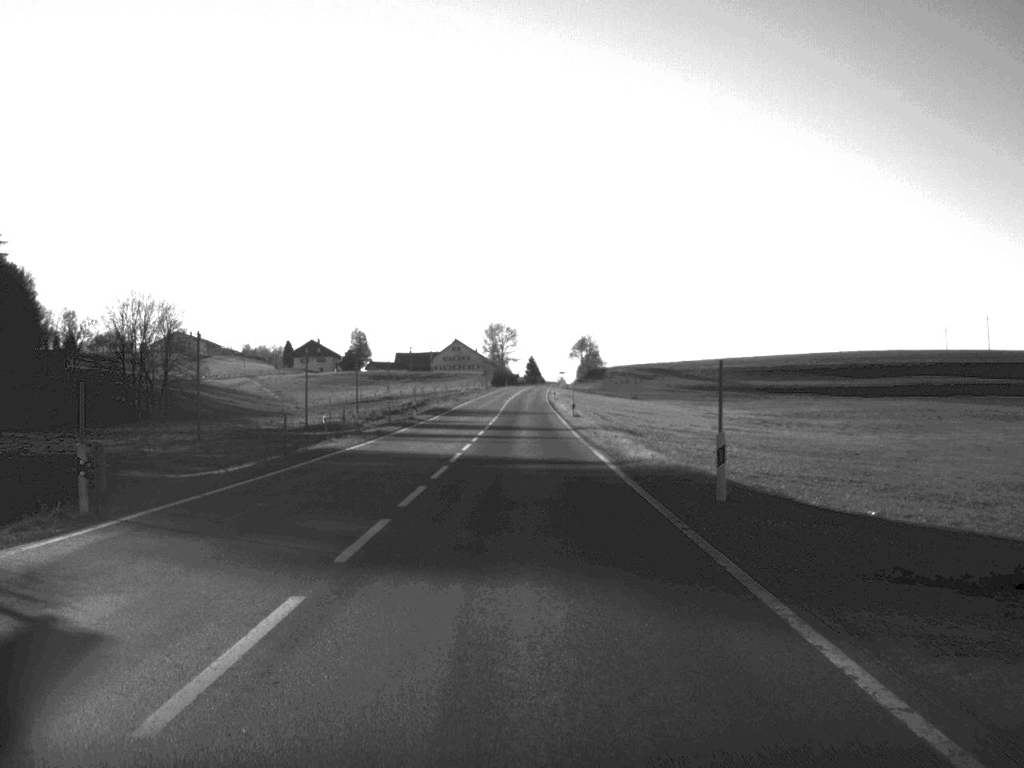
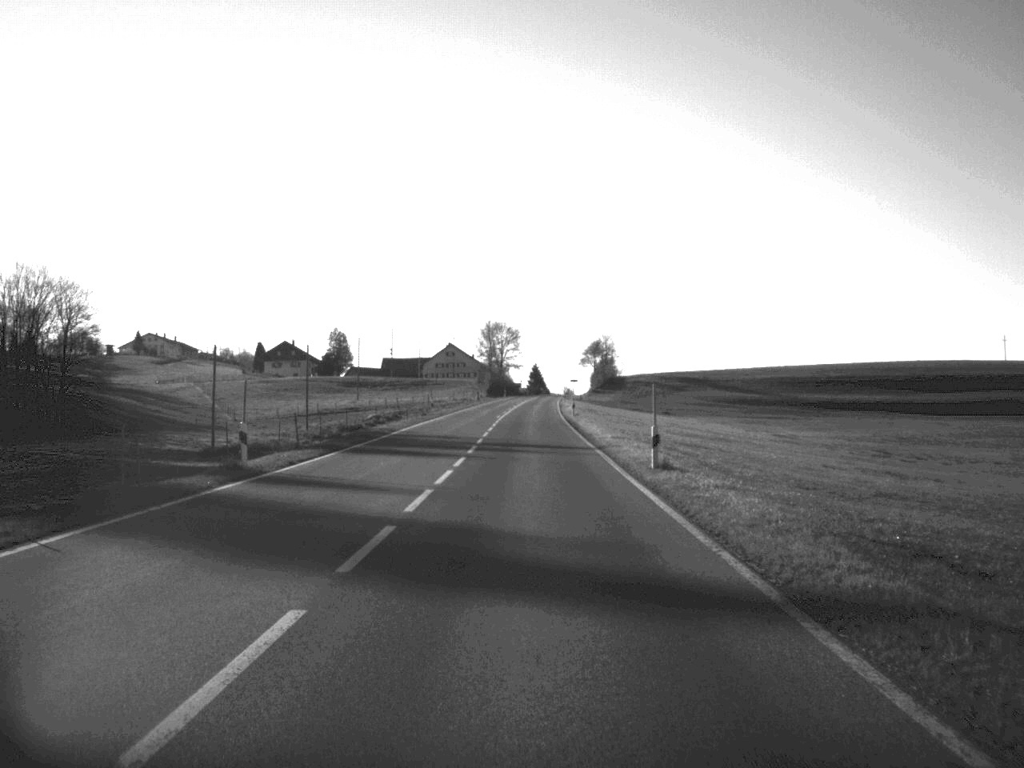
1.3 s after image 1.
(-0.1, +42.8) m; 0°
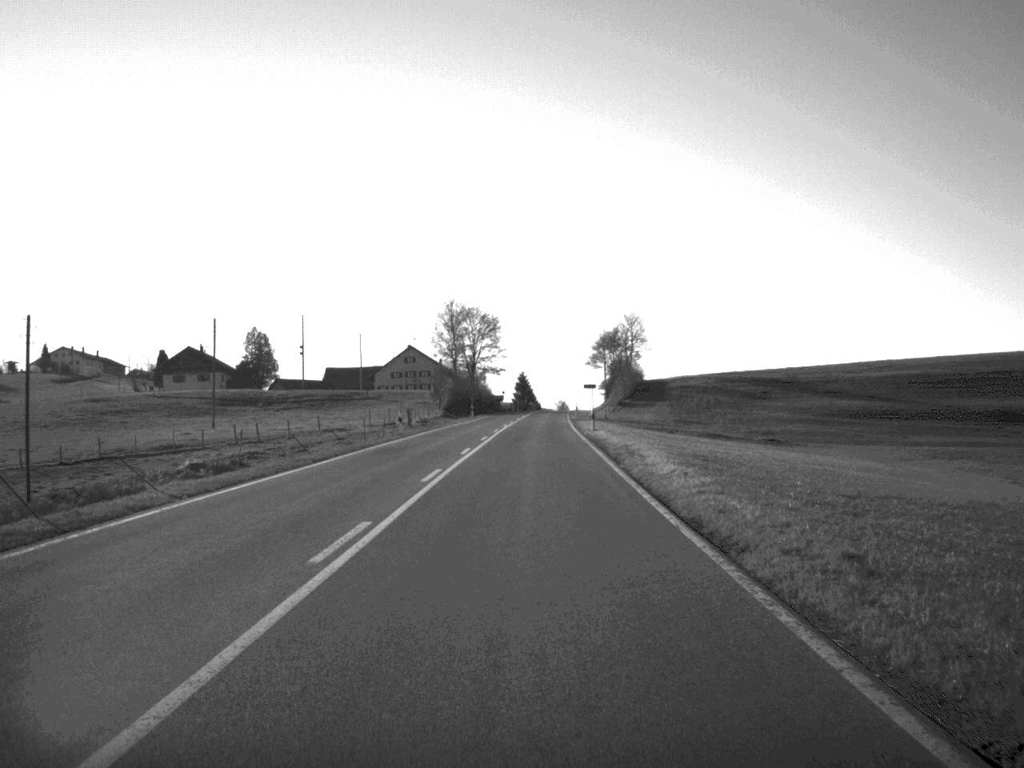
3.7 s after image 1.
(+0.3, +75.2) m; +1°
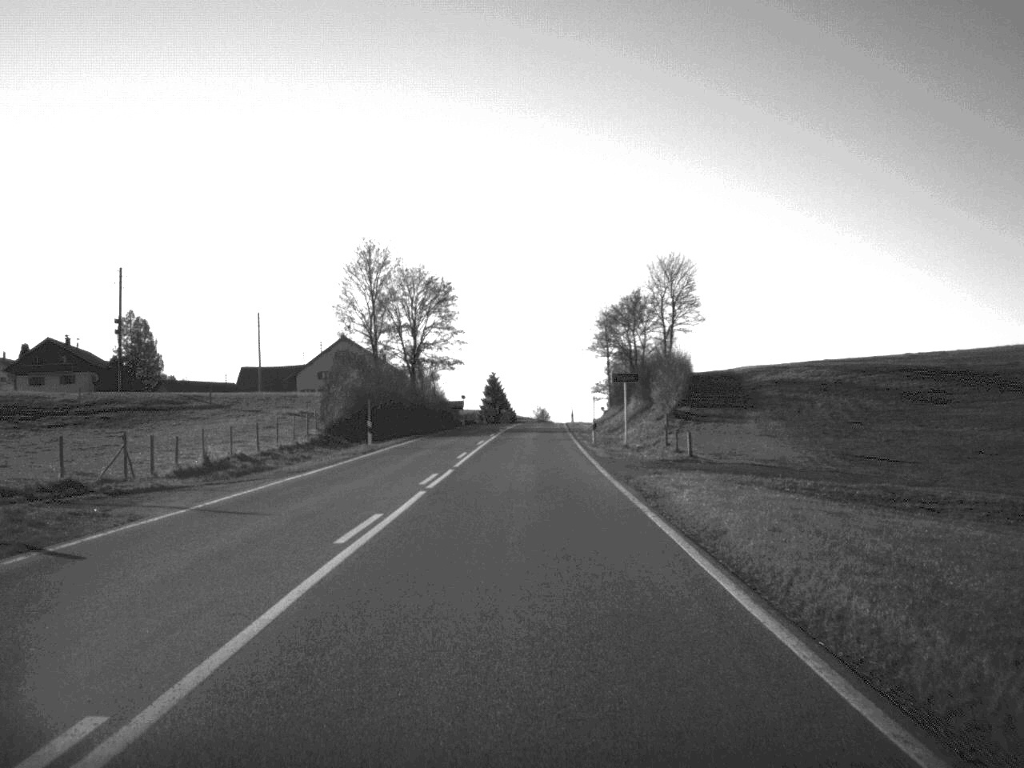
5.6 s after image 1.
(+0.5, +57.7) m; +1°
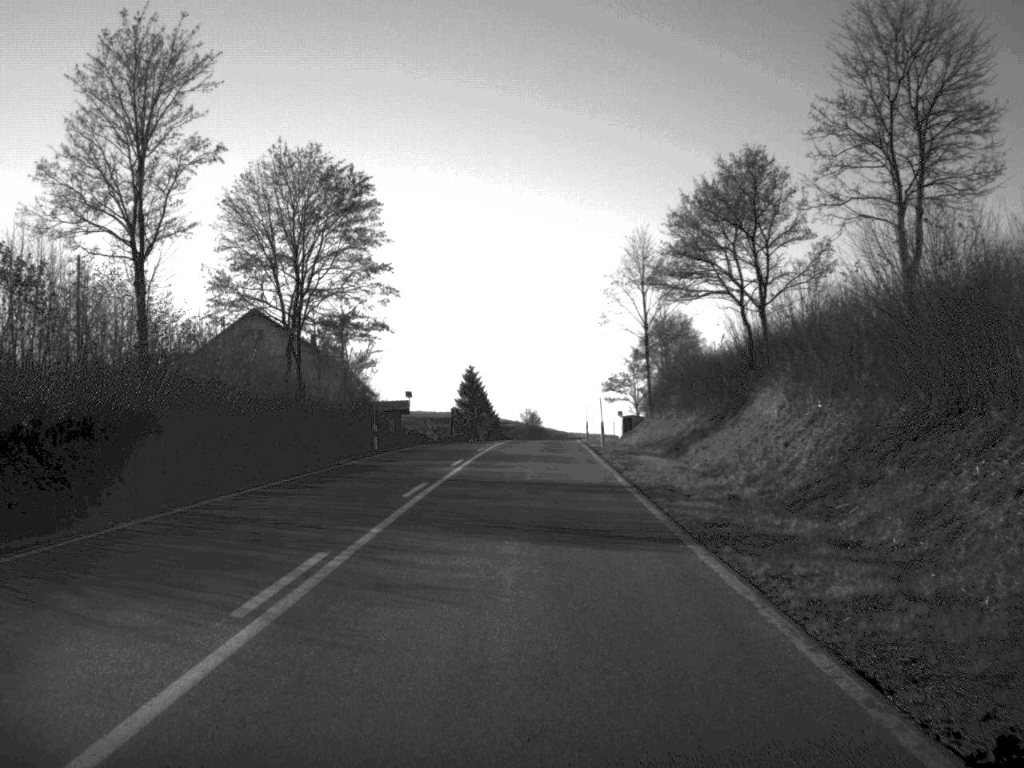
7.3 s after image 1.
(+0.2, +52.9) m; 0°
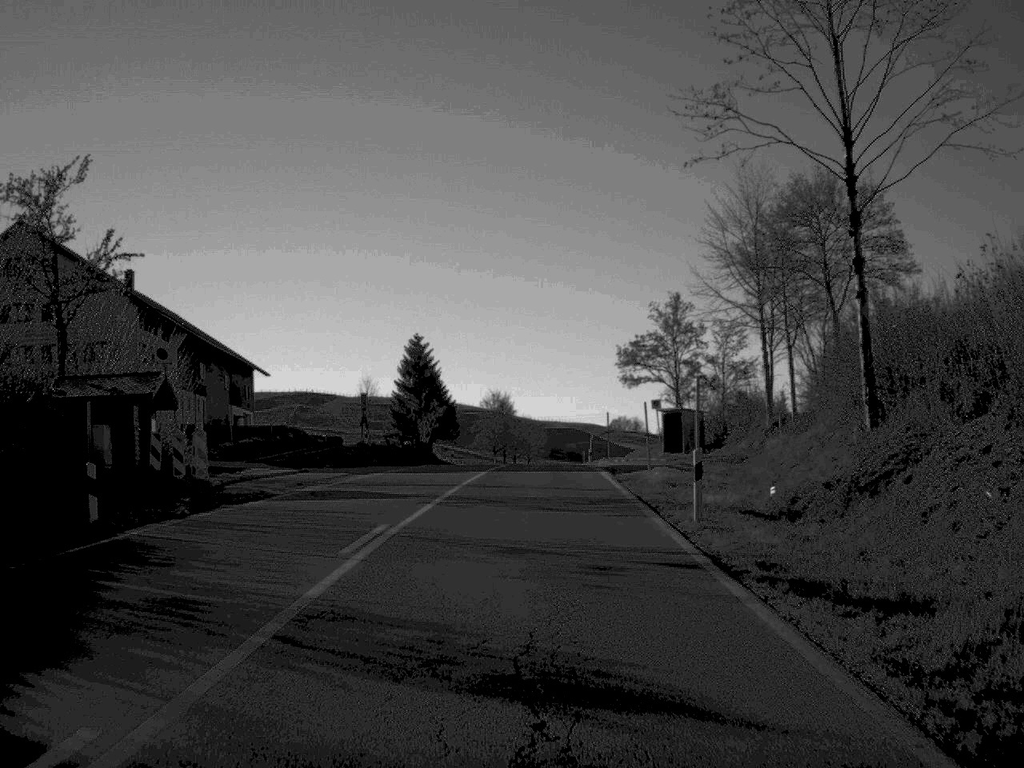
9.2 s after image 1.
(+0.6, +55.0) m; +1°
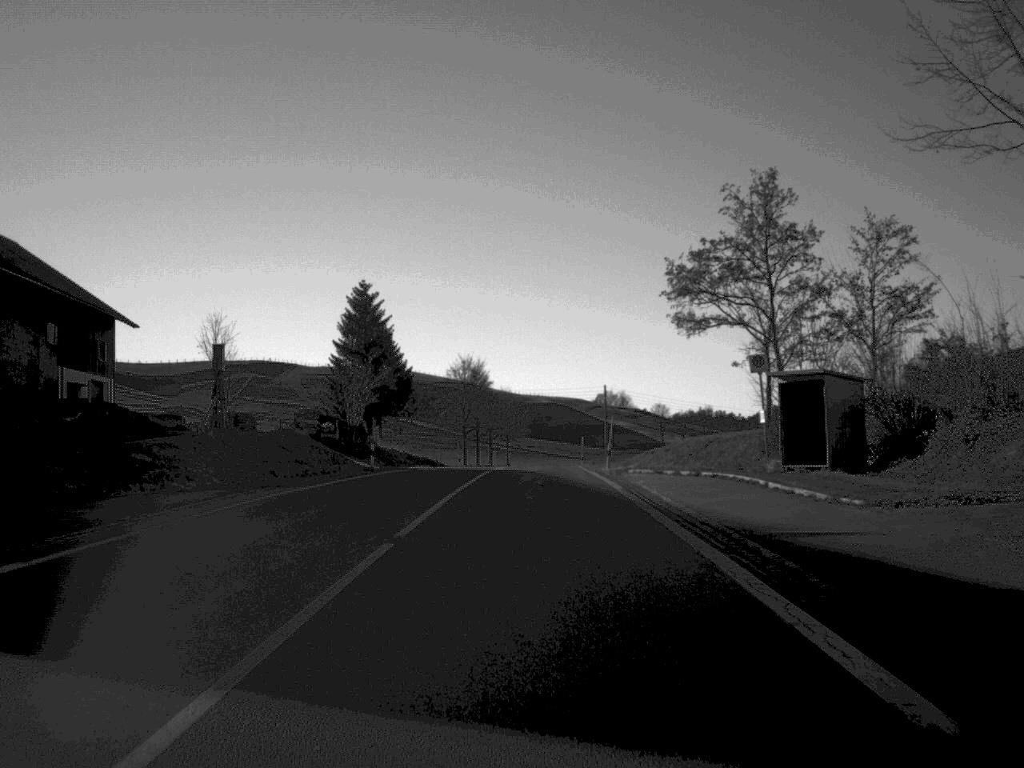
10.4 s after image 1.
(+0.3, +34.3) m; +1°
